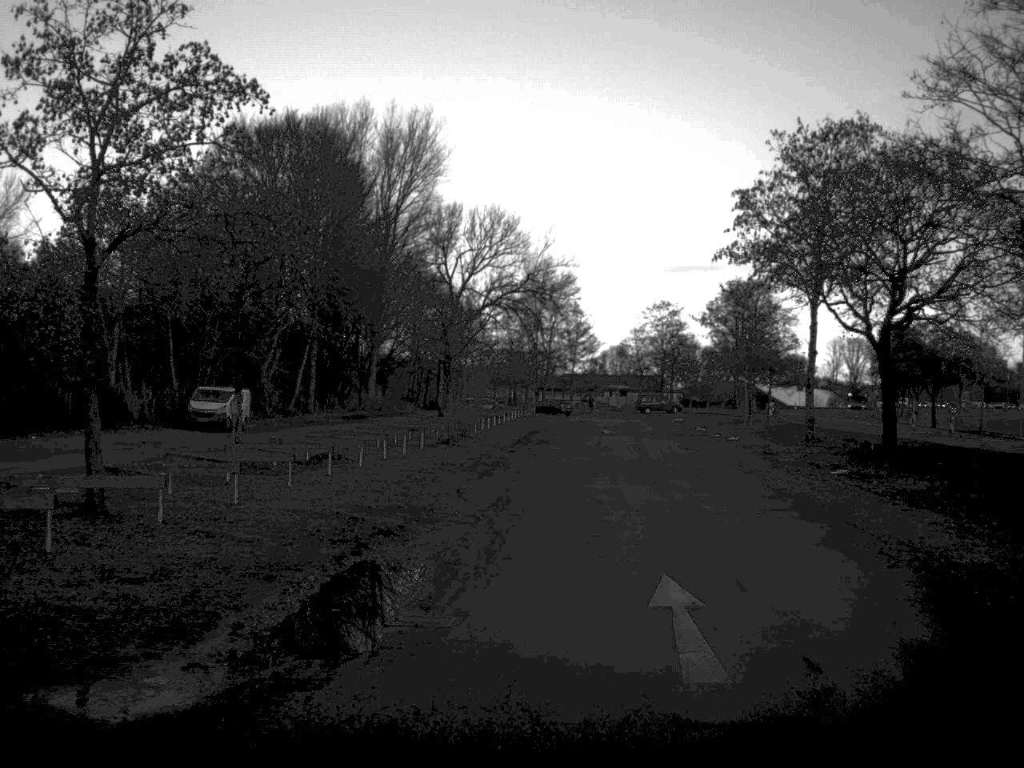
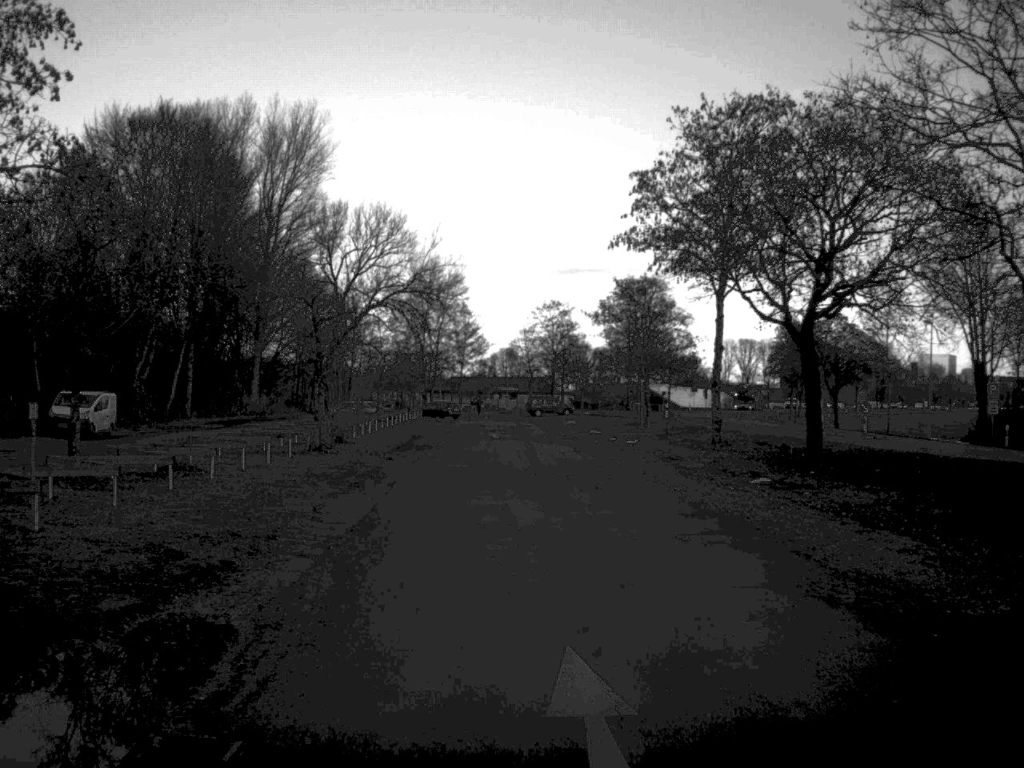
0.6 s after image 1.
(+0.2, +3.7) m; +5°
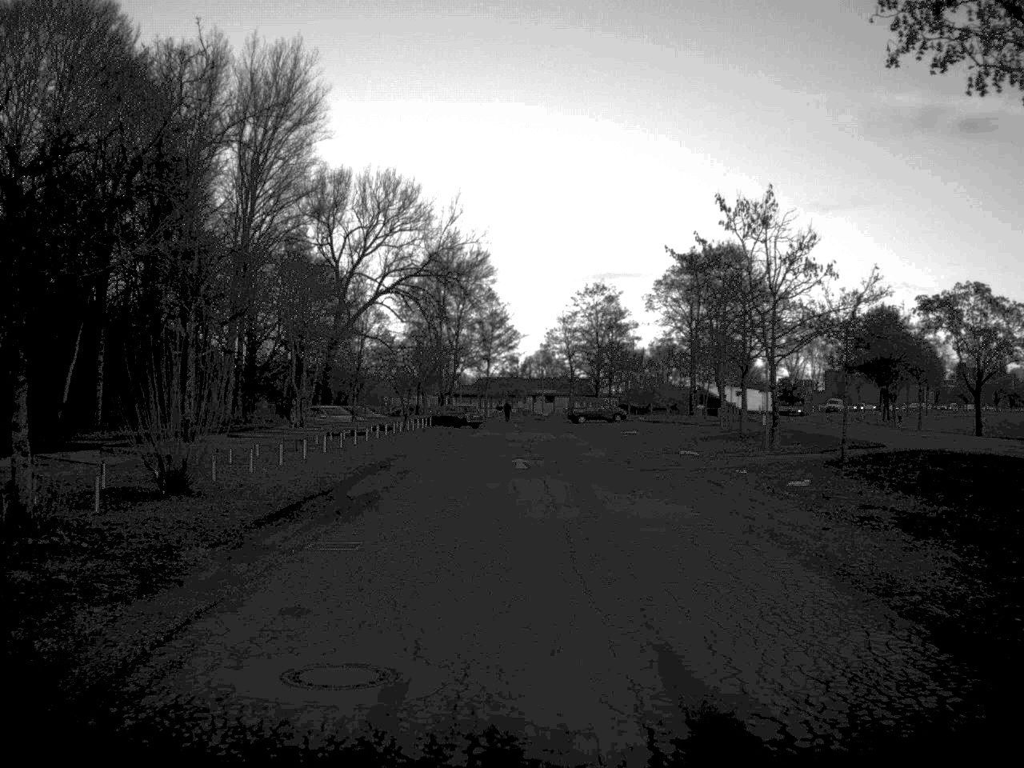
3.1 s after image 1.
(-0.4, +25.1) m; -2°
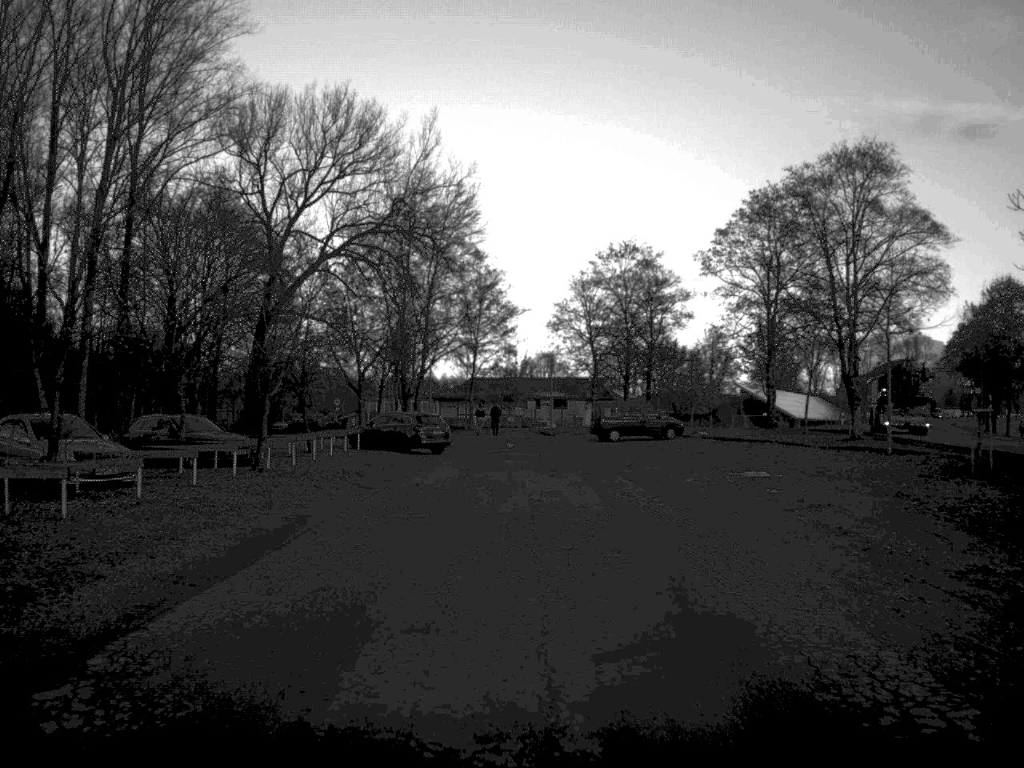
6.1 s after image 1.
(0.0, +35.2) m; 0°
